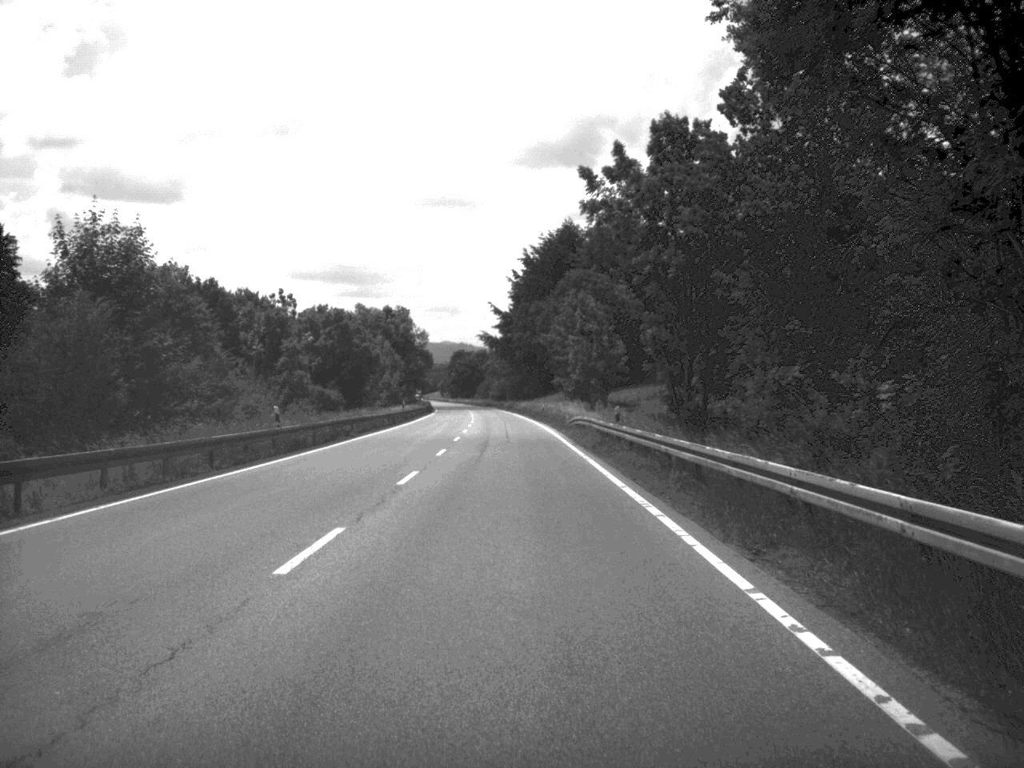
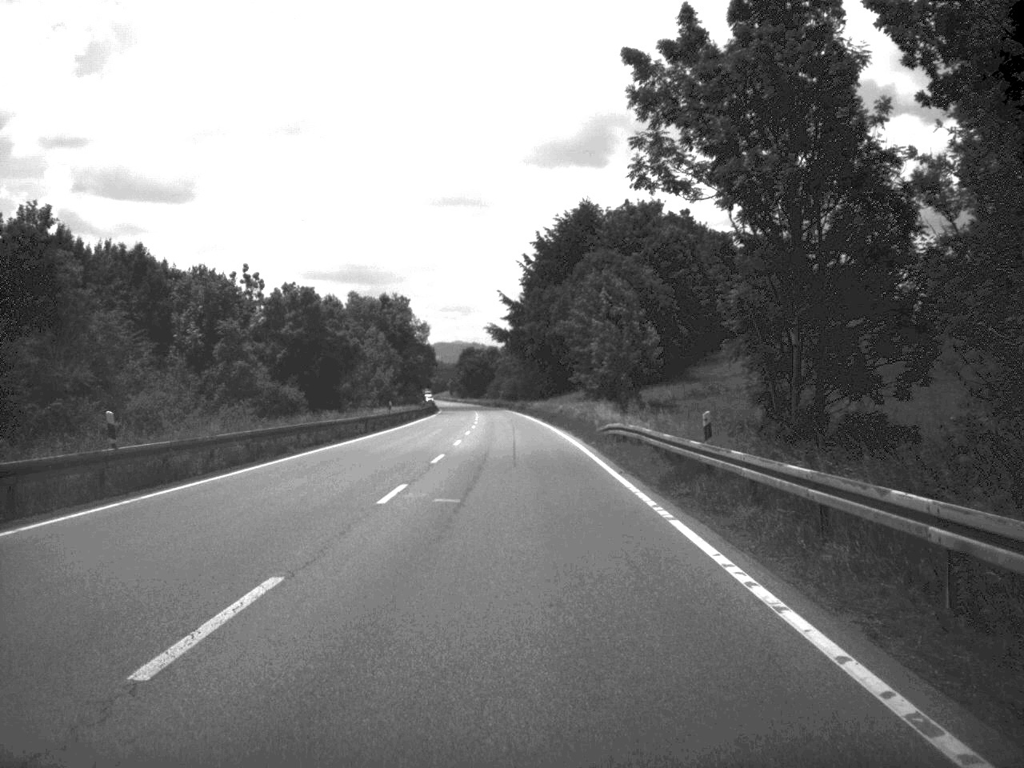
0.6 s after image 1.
(-0.1, +16.2) m; -1°
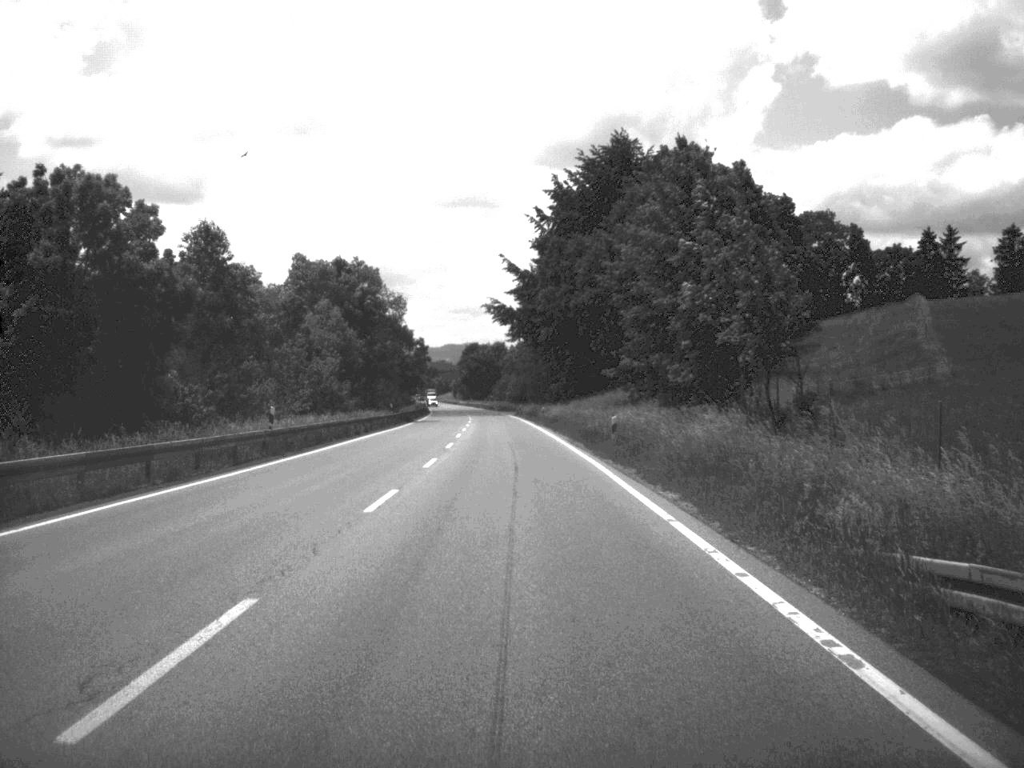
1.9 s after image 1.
(-0.2, +36.4) m; -1°
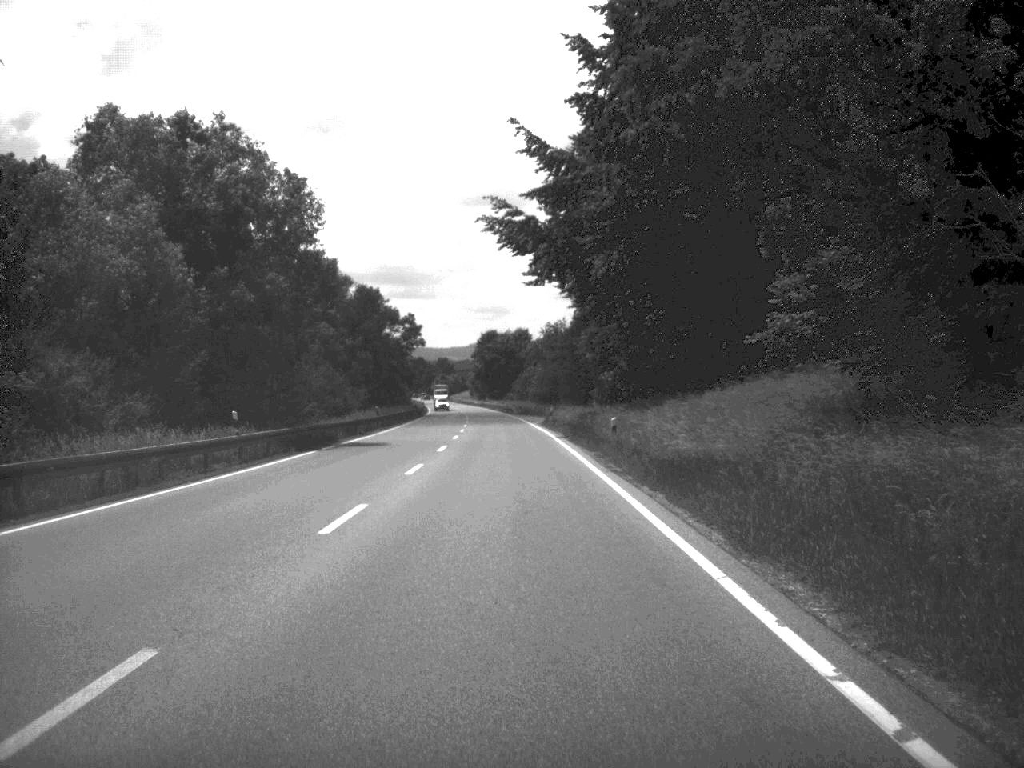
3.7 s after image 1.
(-0.5, +49.6) m; -1°
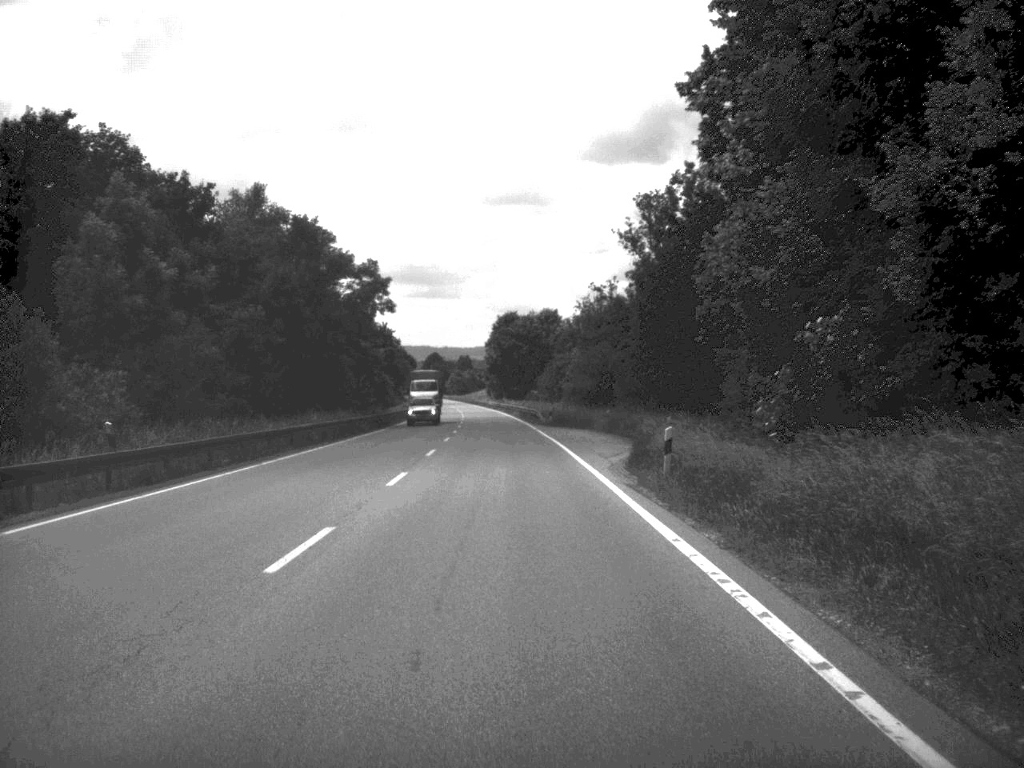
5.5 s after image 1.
(-0.6, +50.6) m; -1°
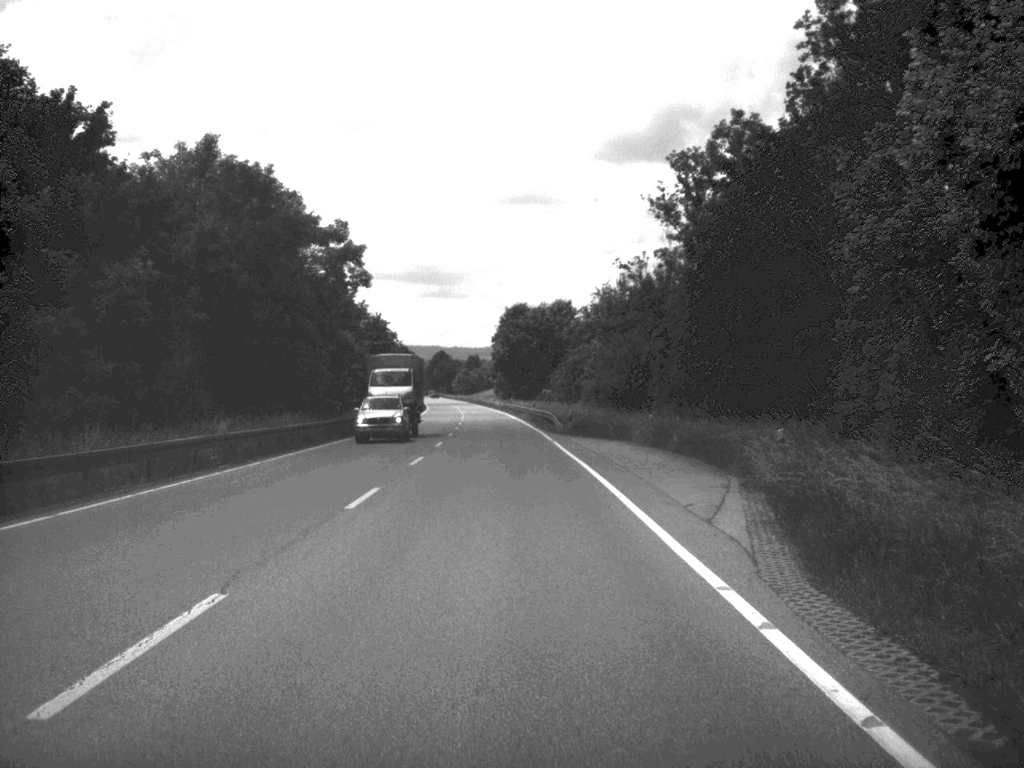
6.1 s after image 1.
(-0.1, +17.2) m; -1°
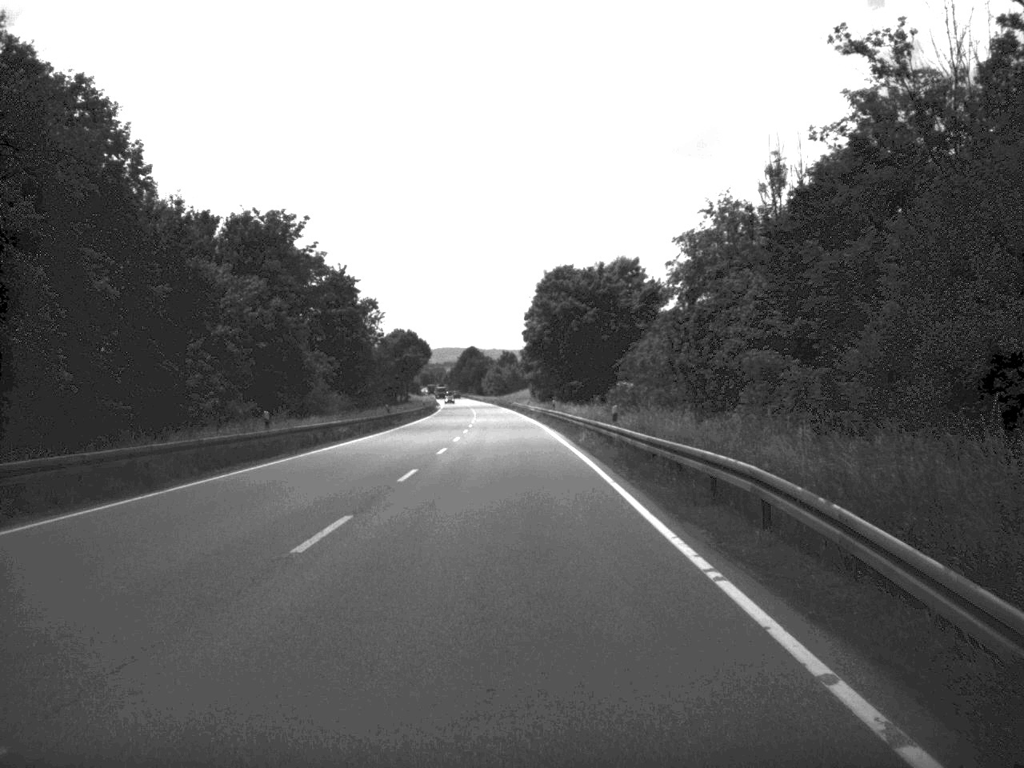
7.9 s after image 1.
(-0.9, +52.3) m; -2°
